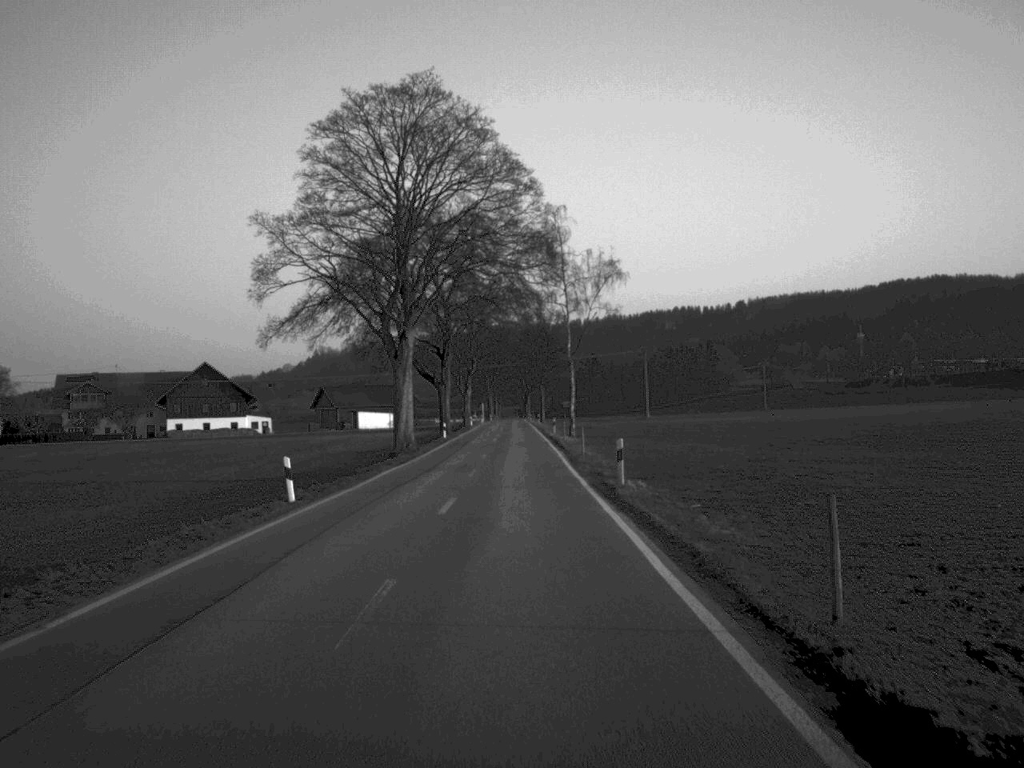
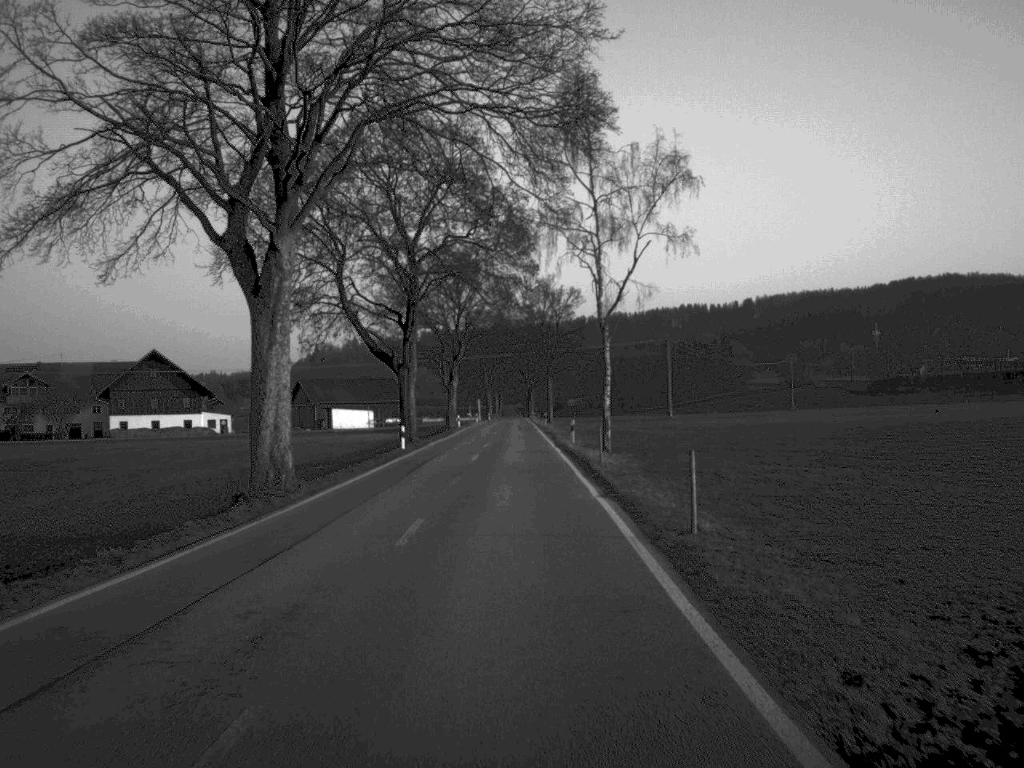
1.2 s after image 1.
(0.0, +28.7) m; 0°
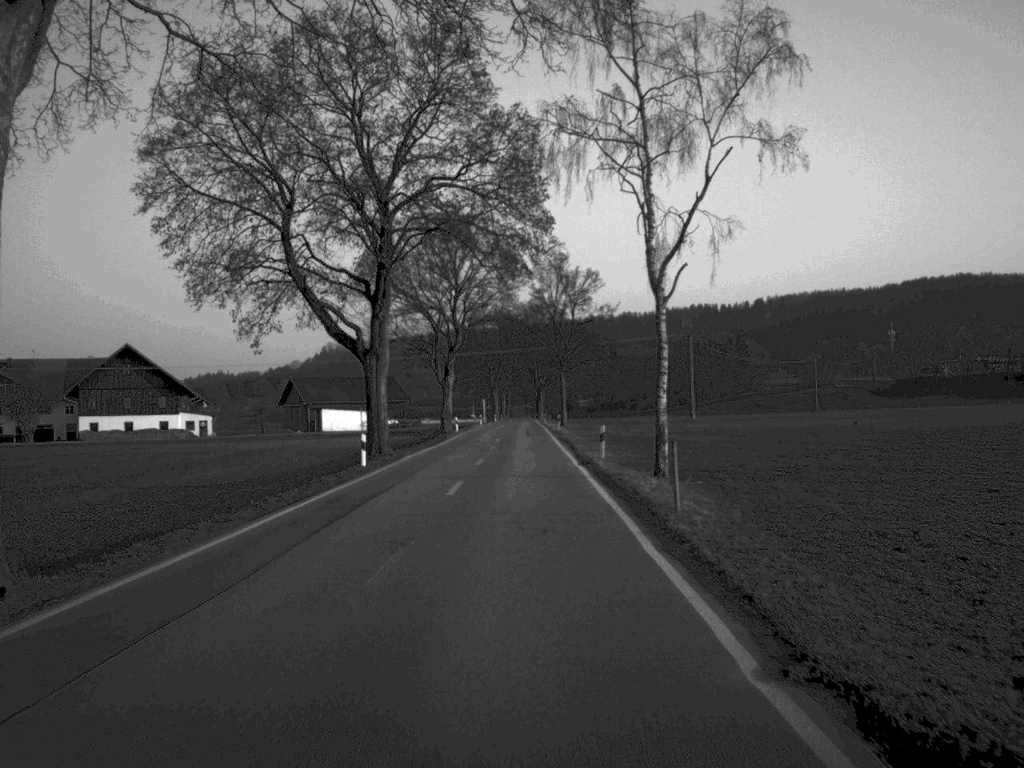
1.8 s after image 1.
(-0.1, +15.0) m; 0°
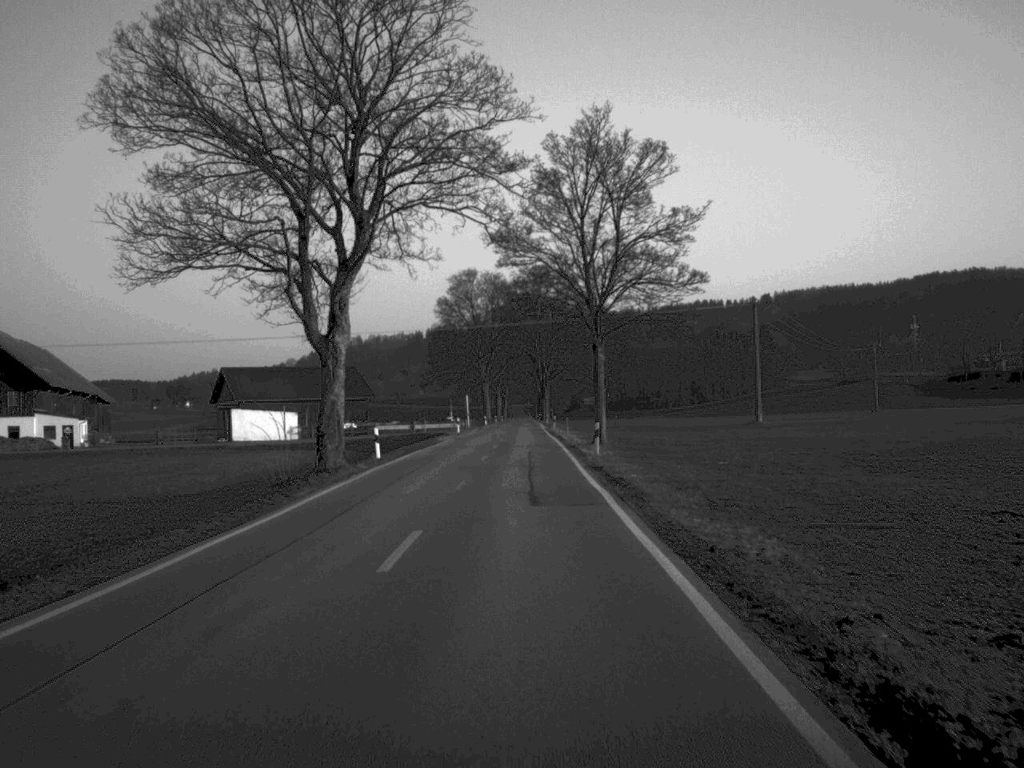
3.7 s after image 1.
(0.0, +46.0) m; 0°
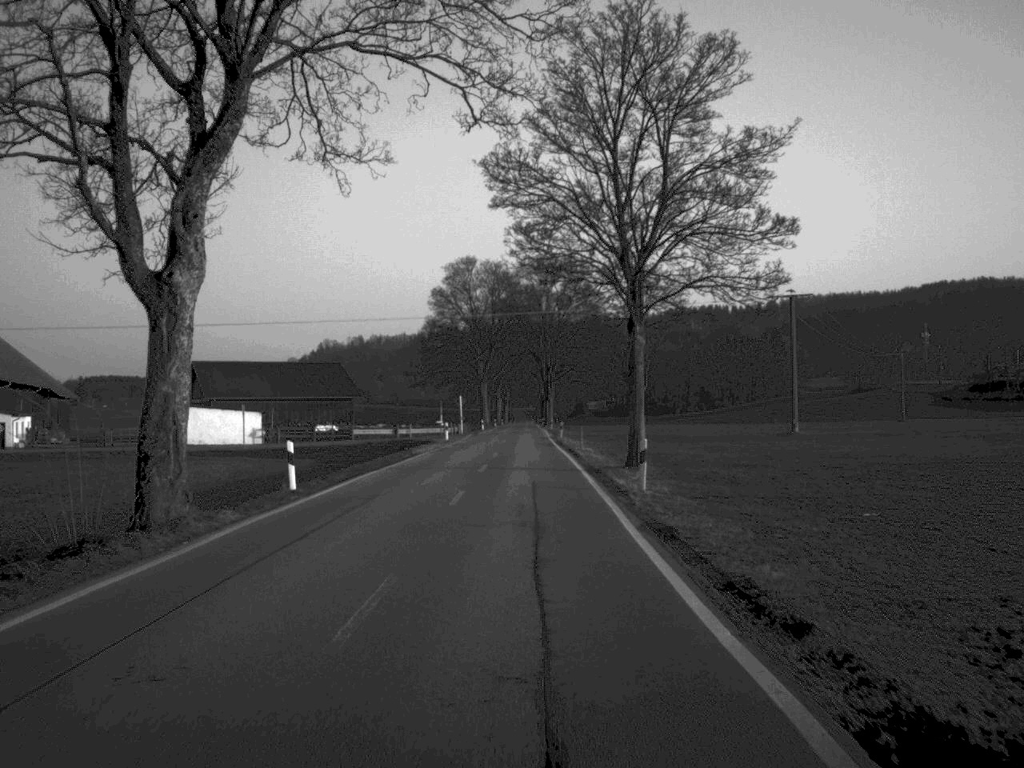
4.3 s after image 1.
(0.0, +15.0) m; 0°
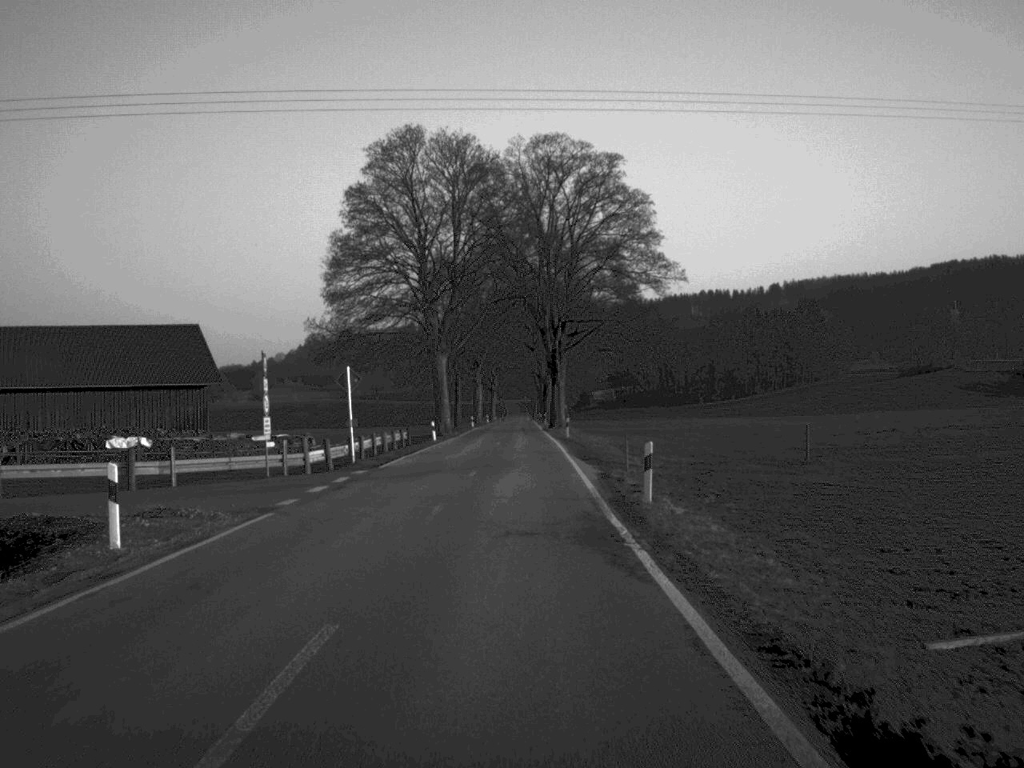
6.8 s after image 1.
(+0.2, +61.1) m; 0°
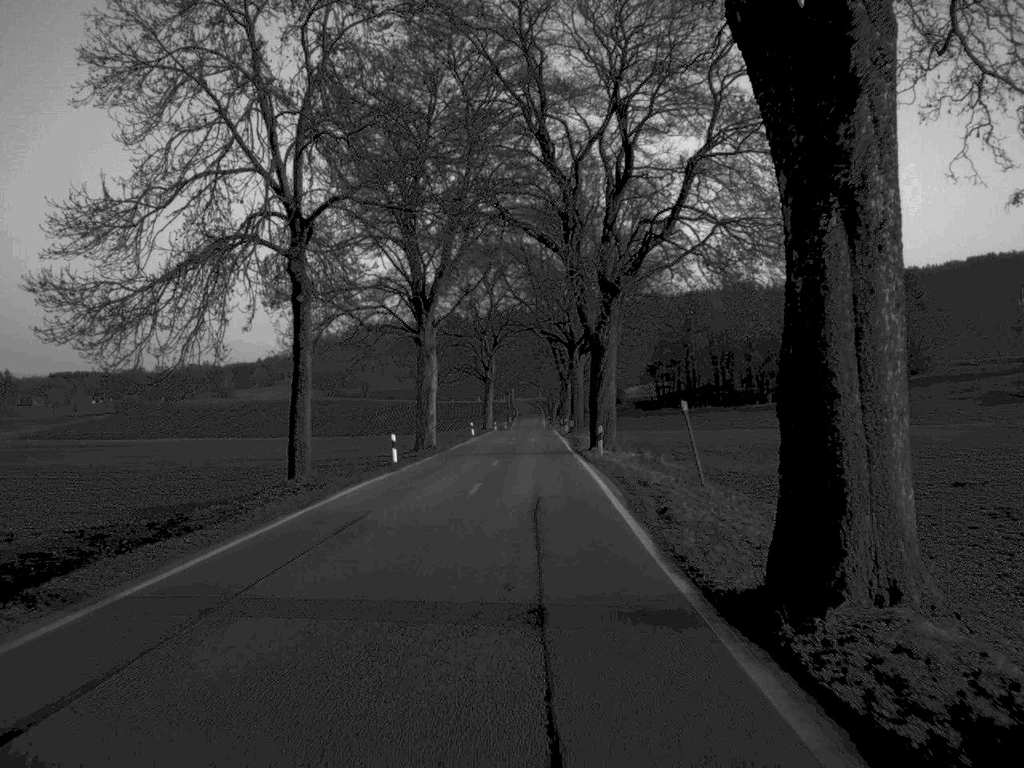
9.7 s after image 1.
(-0.2, +75.0) m; -1°
